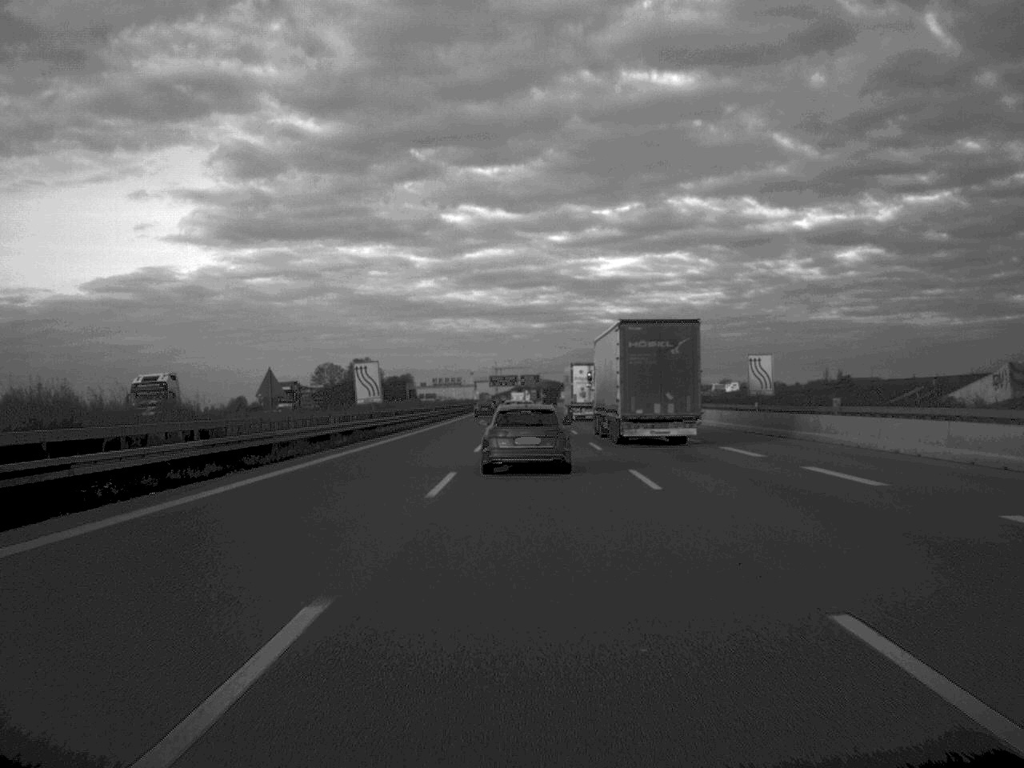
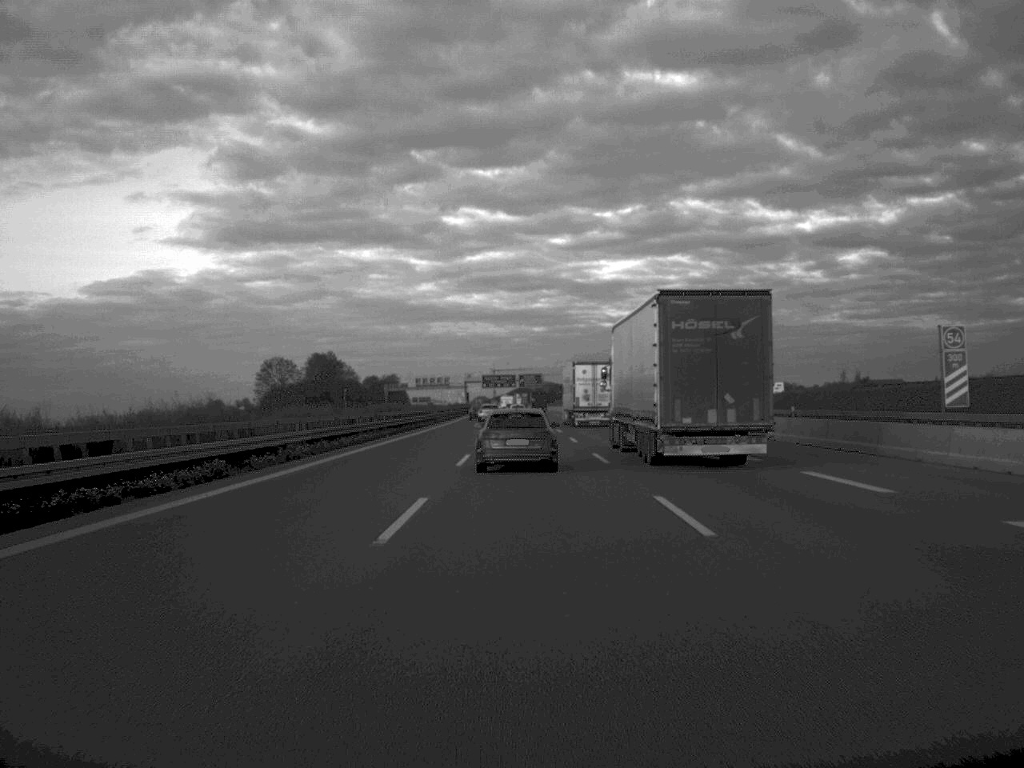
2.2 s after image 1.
(+0.1, +60.2) m; 0°
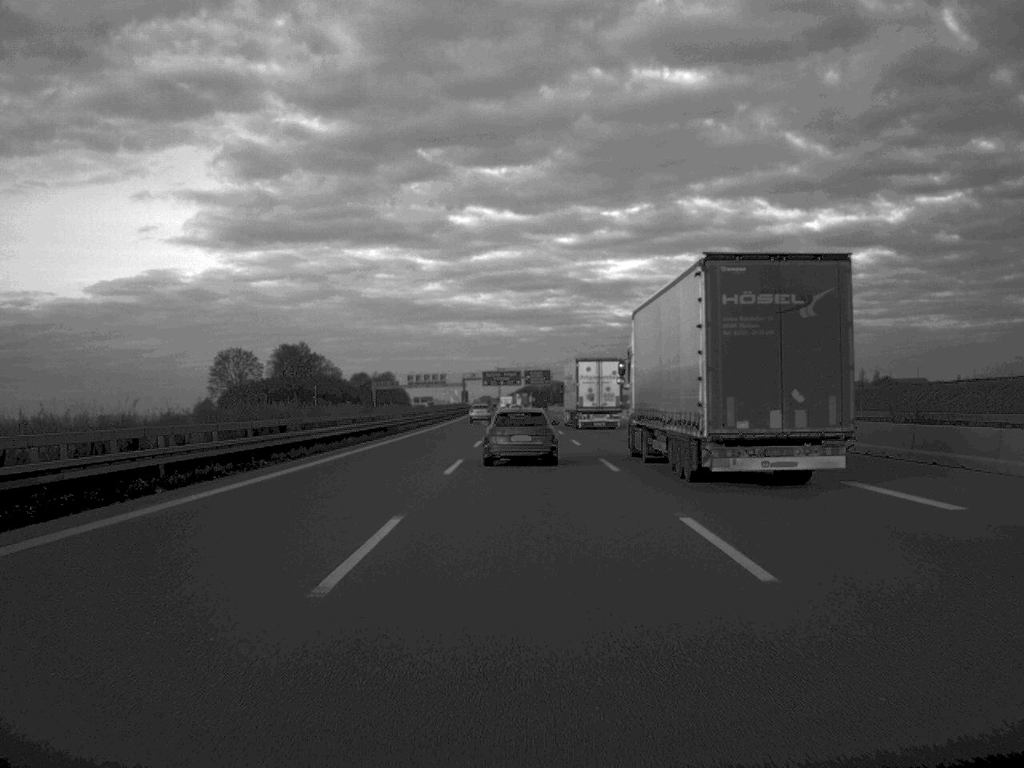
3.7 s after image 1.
(-0.1, +39.3) m; 0°
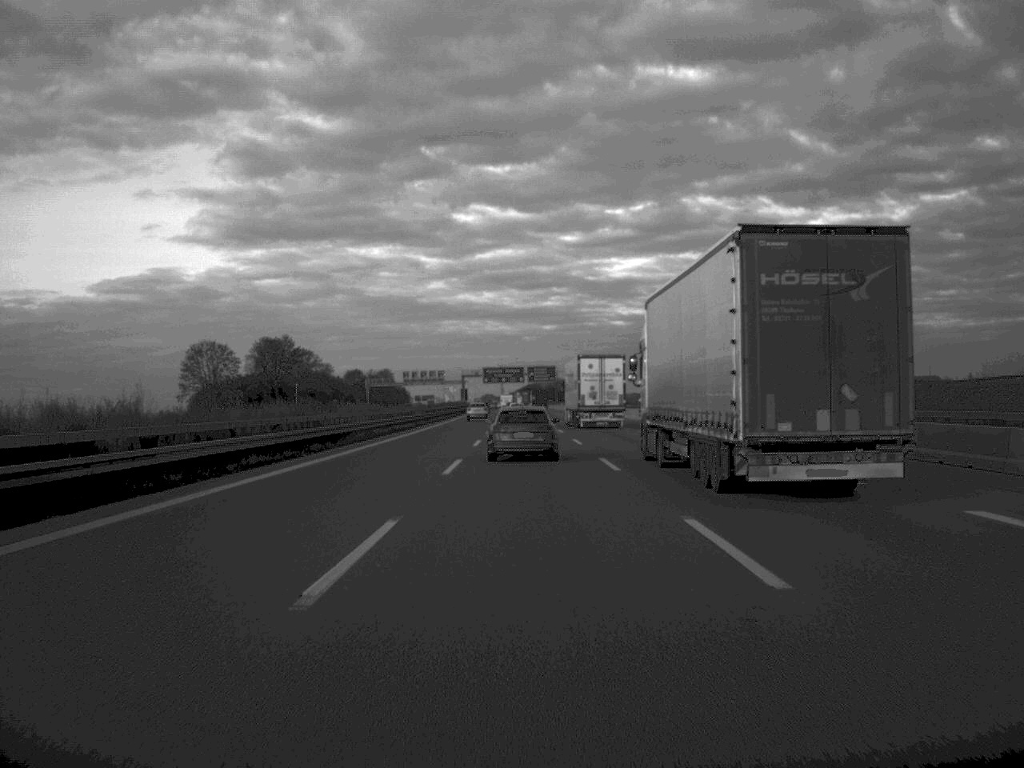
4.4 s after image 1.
(0.0, +18.7) m; 0°
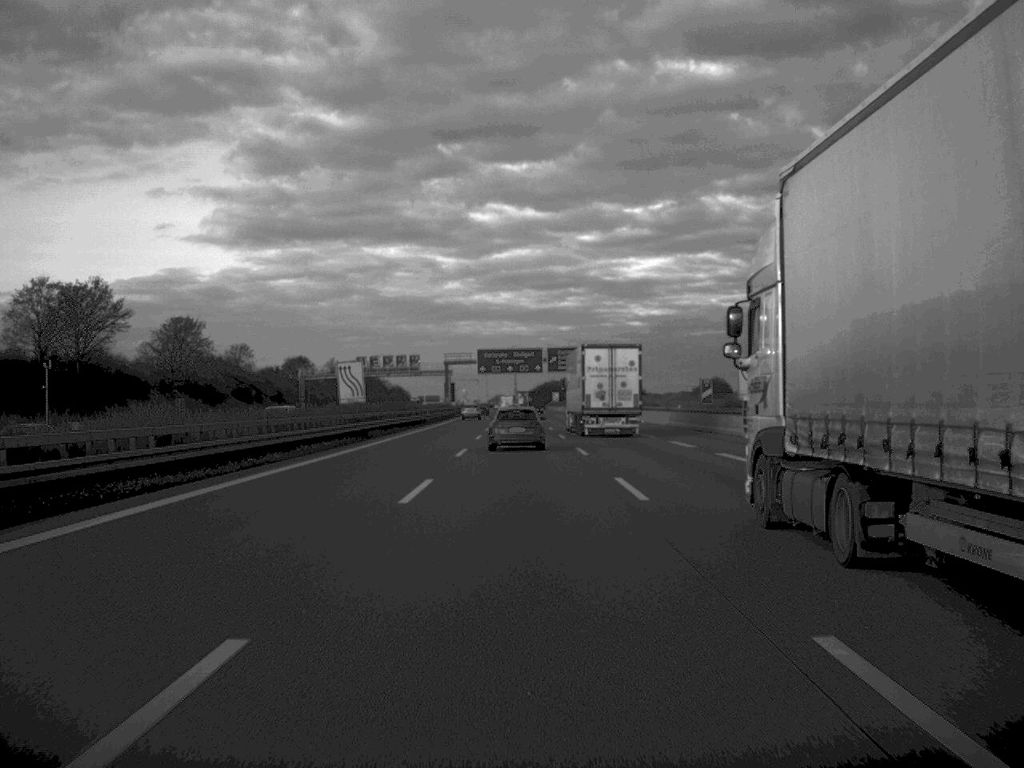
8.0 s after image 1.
(-0.6, +97.8) m; -1°
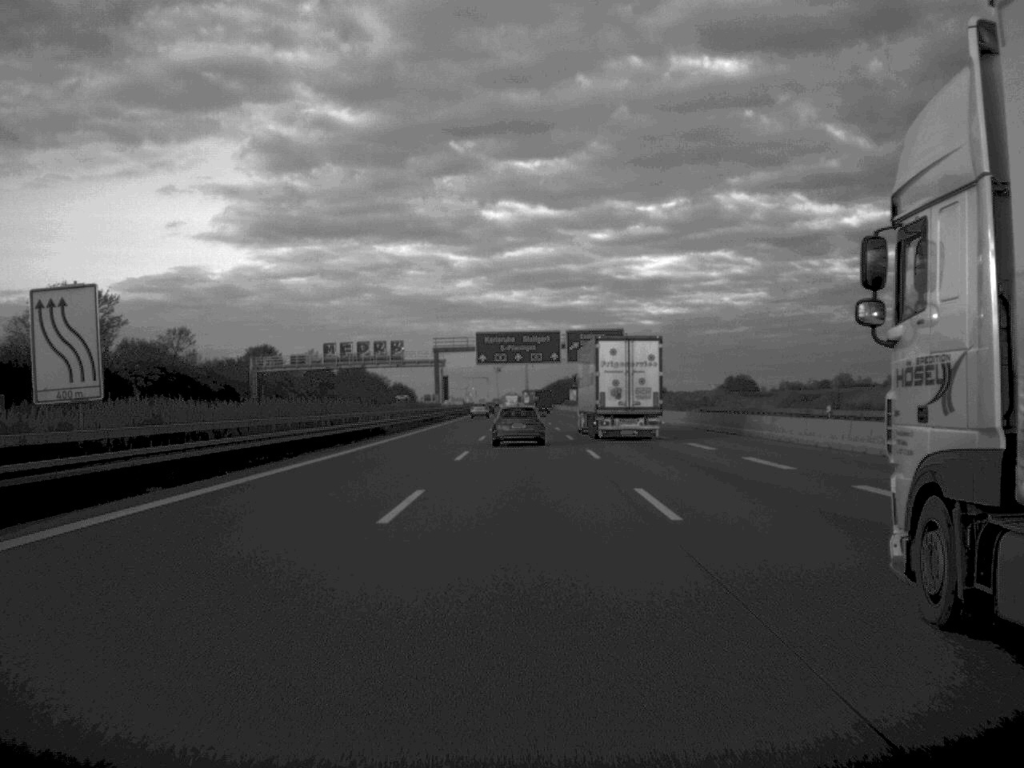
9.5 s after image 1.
(-0.2, +39.2) m; -1°
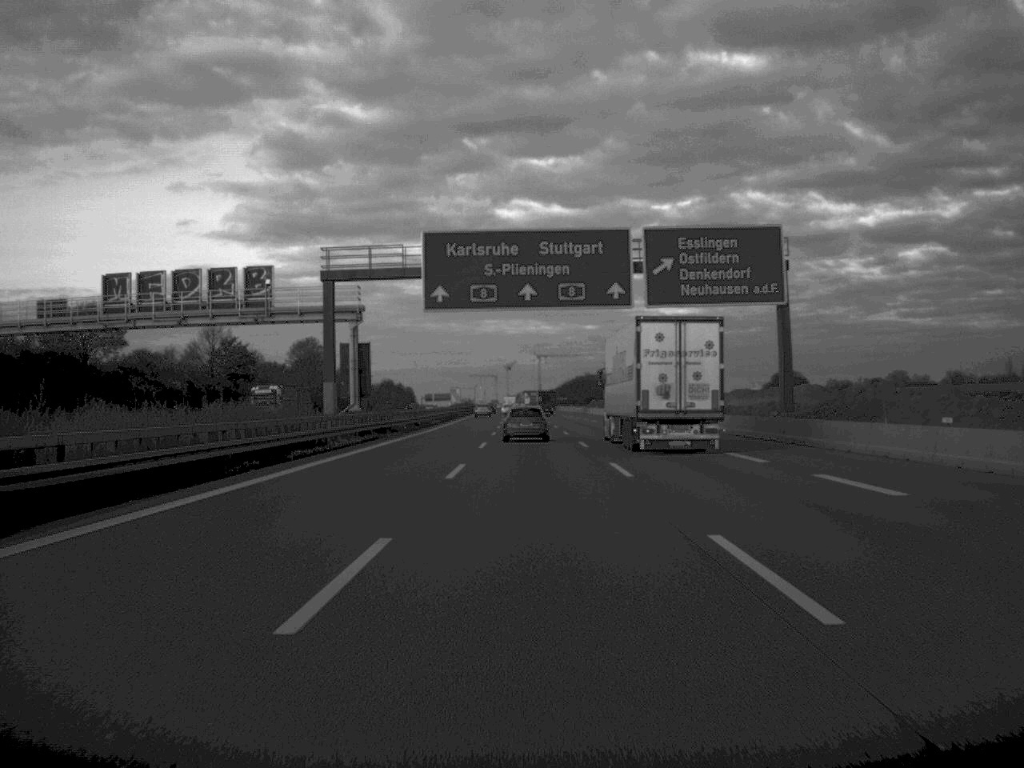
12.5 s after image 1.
(-0.4, +79.3) m; -1°
